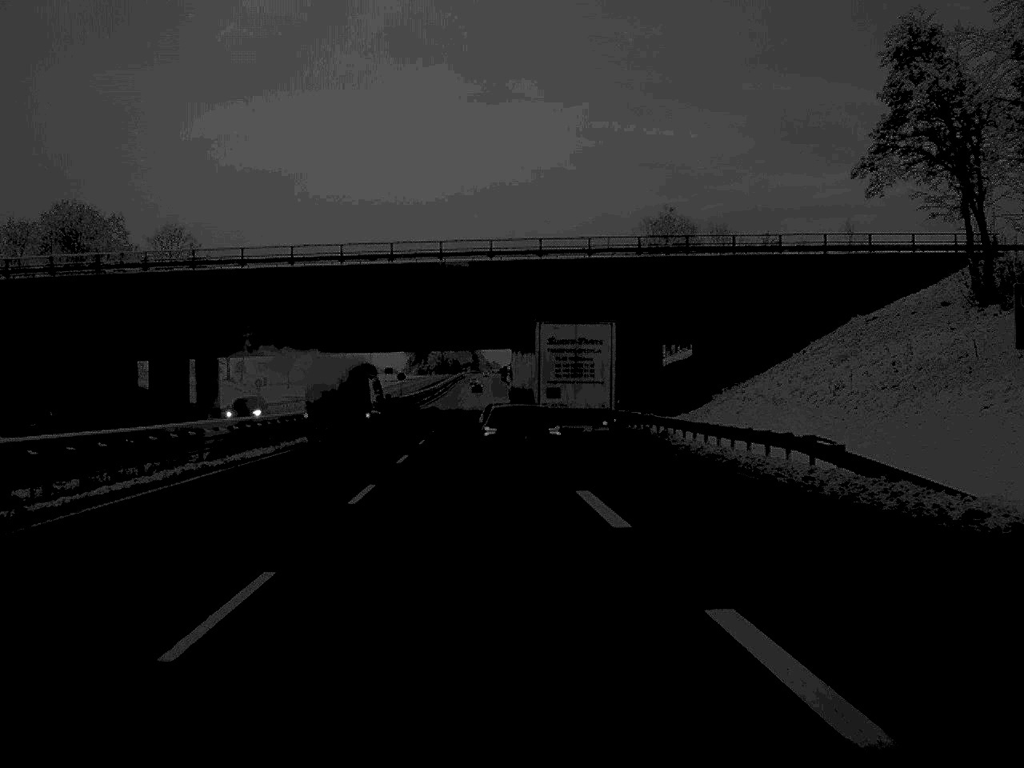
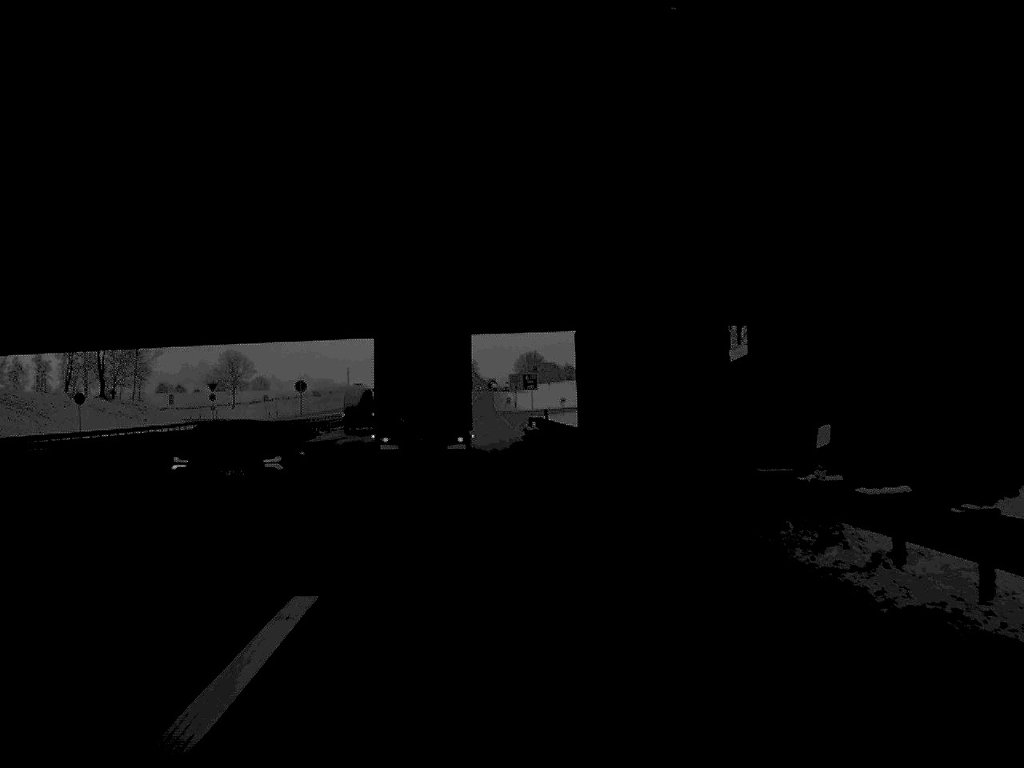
(+1.3, +46.6) m; 0°
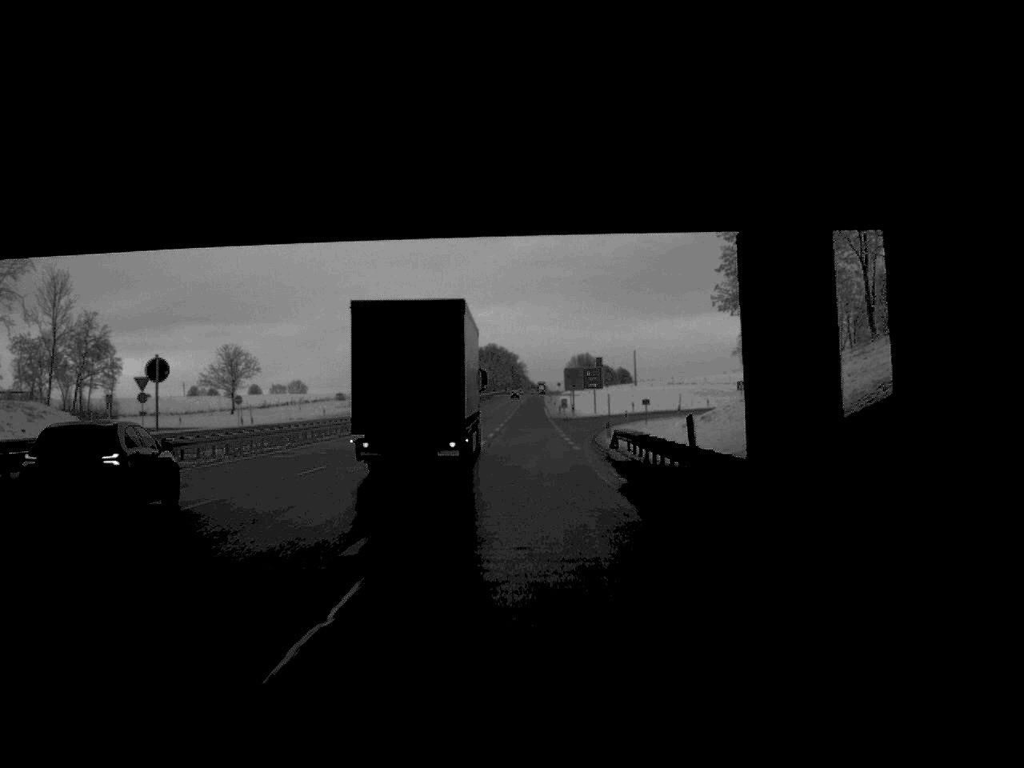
(-0.9, +38.7) m; -2°
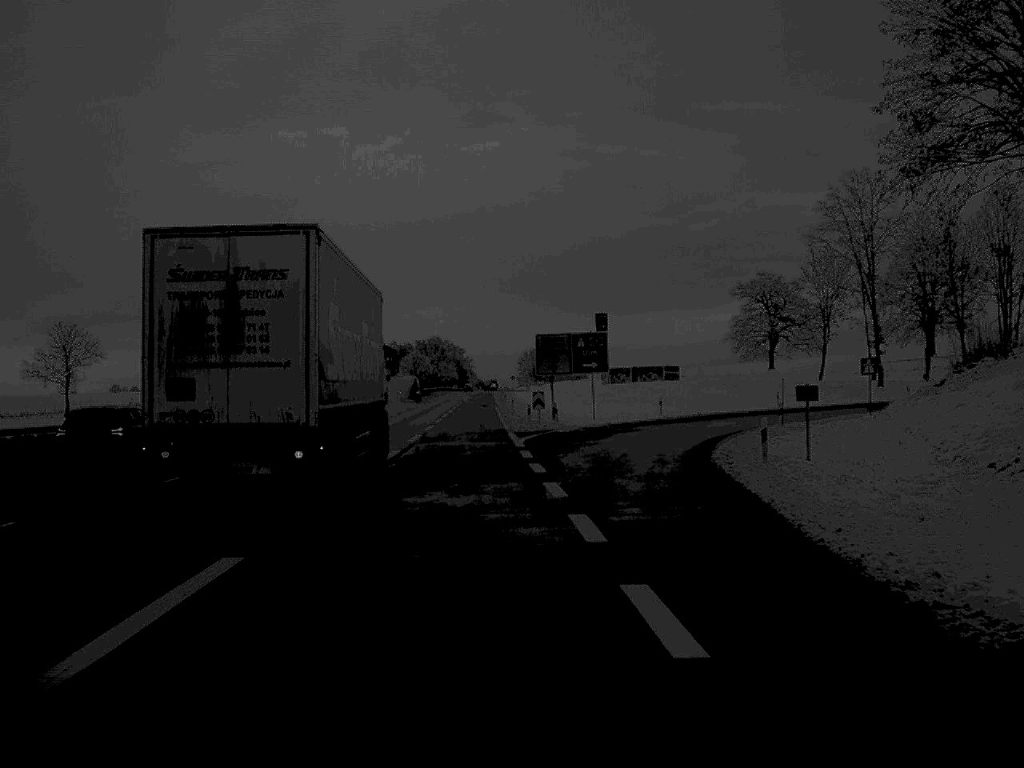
(+0.5, +55.0) m; +2°
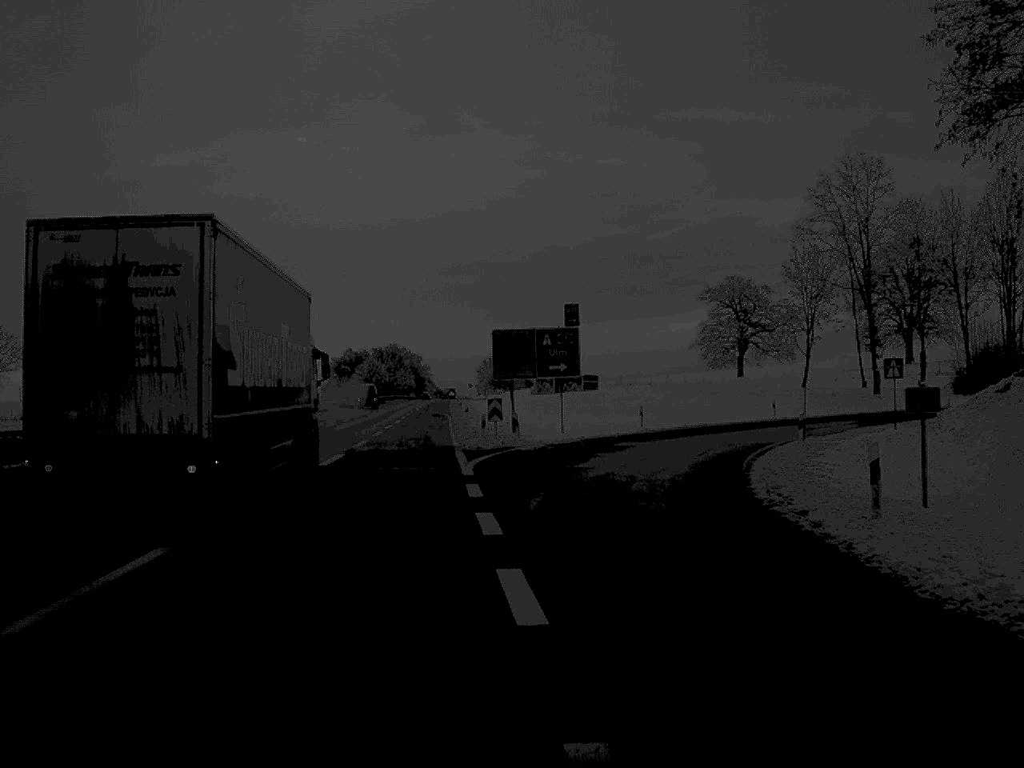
(+0.2, +10.6) m; +2°
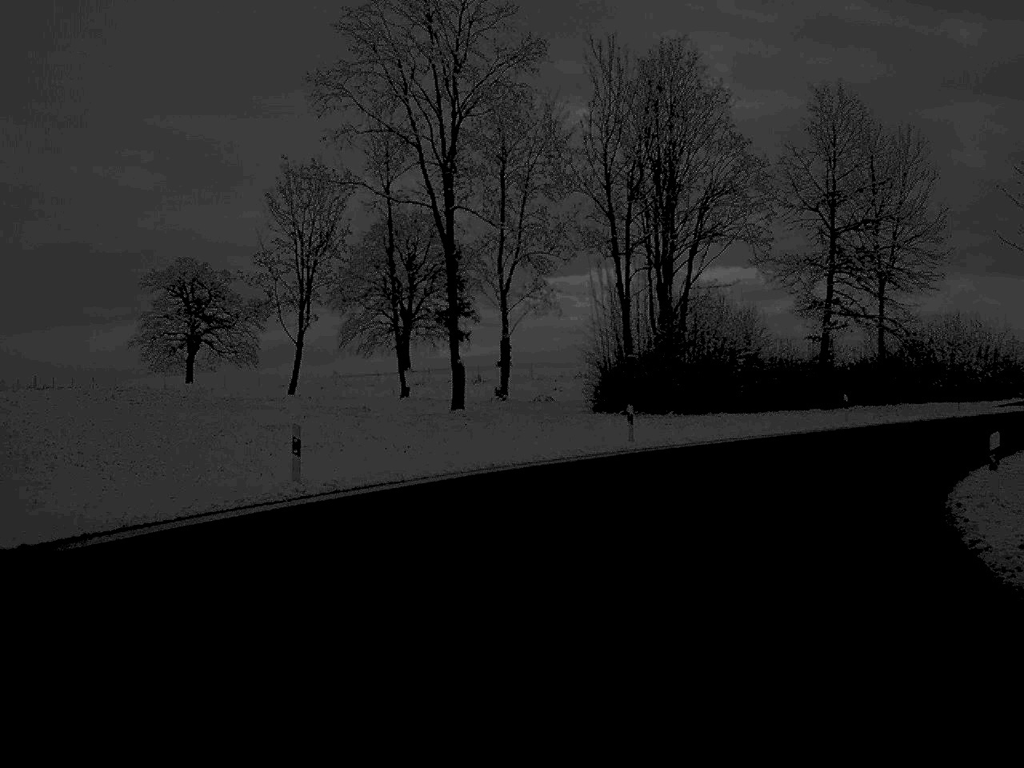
(+7.6, +46.4) m; +25°
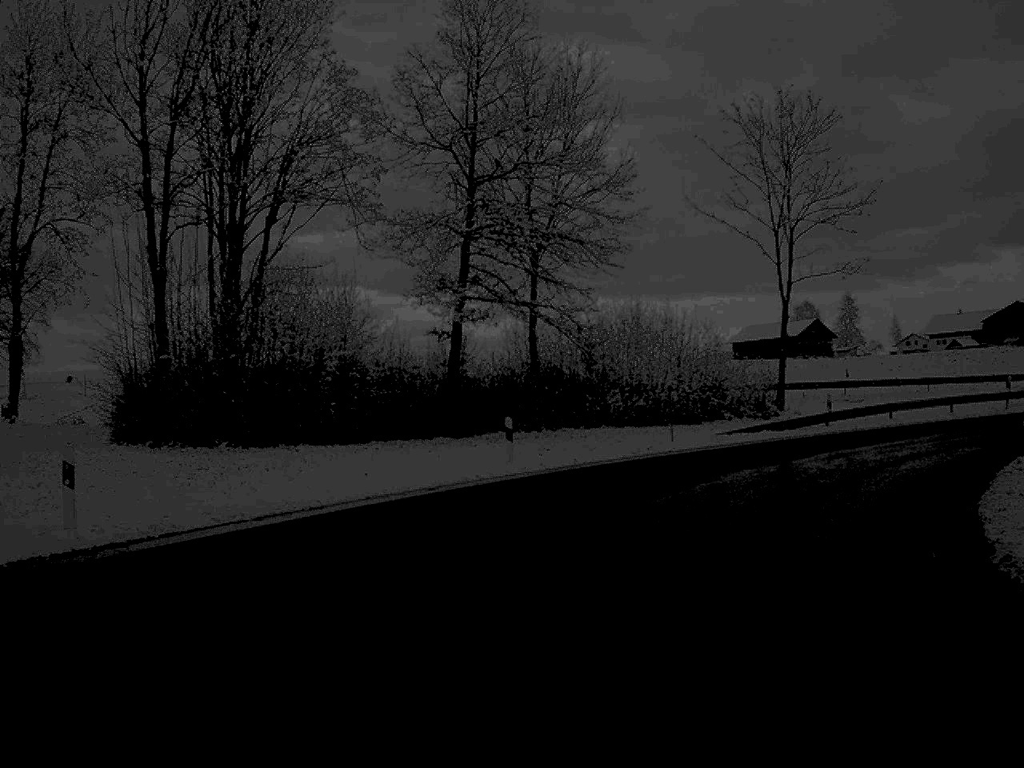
(+2.7, +17.4) m; +18°
